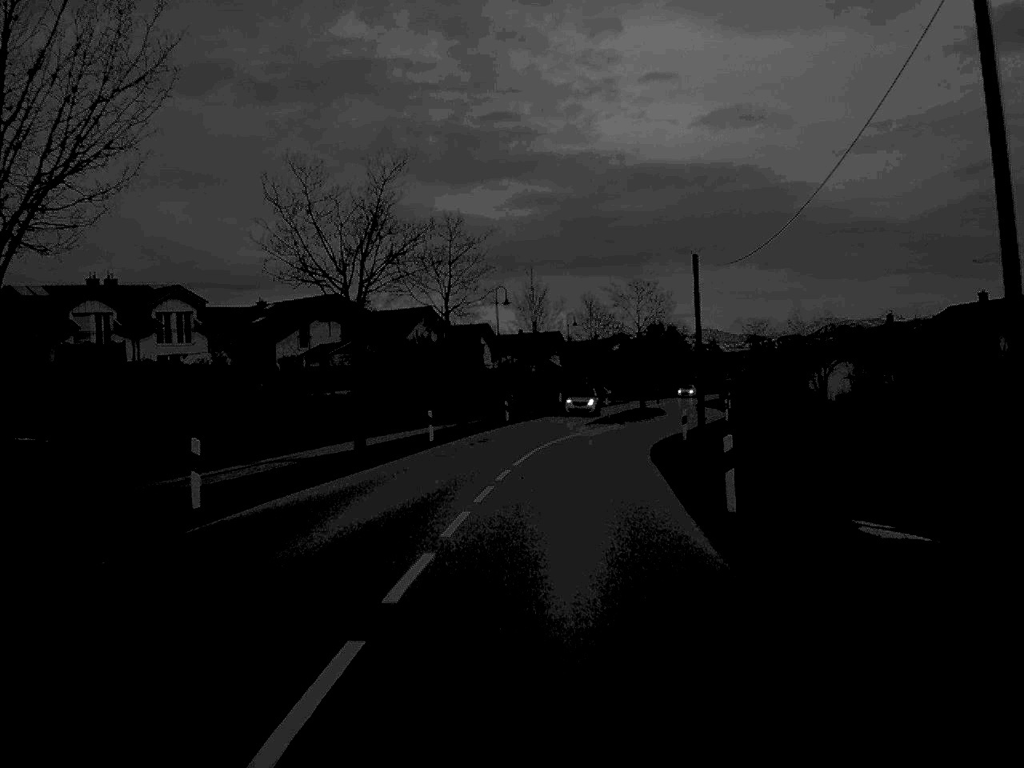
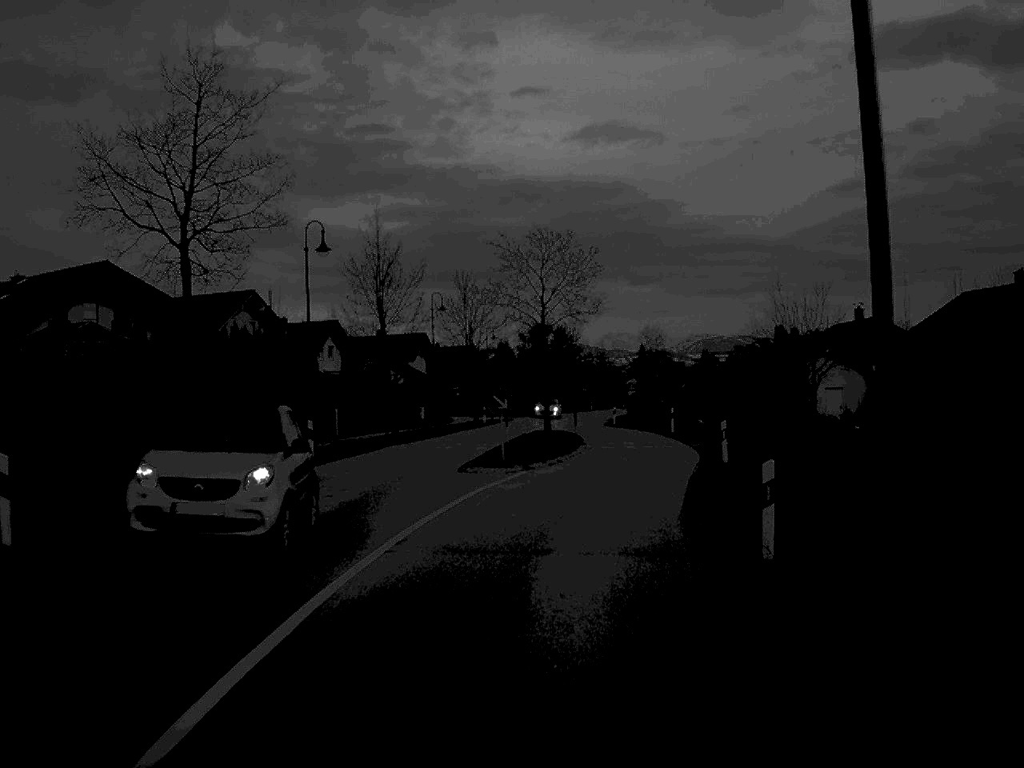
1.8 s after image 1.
(+1.1, +27.3) m; +6°
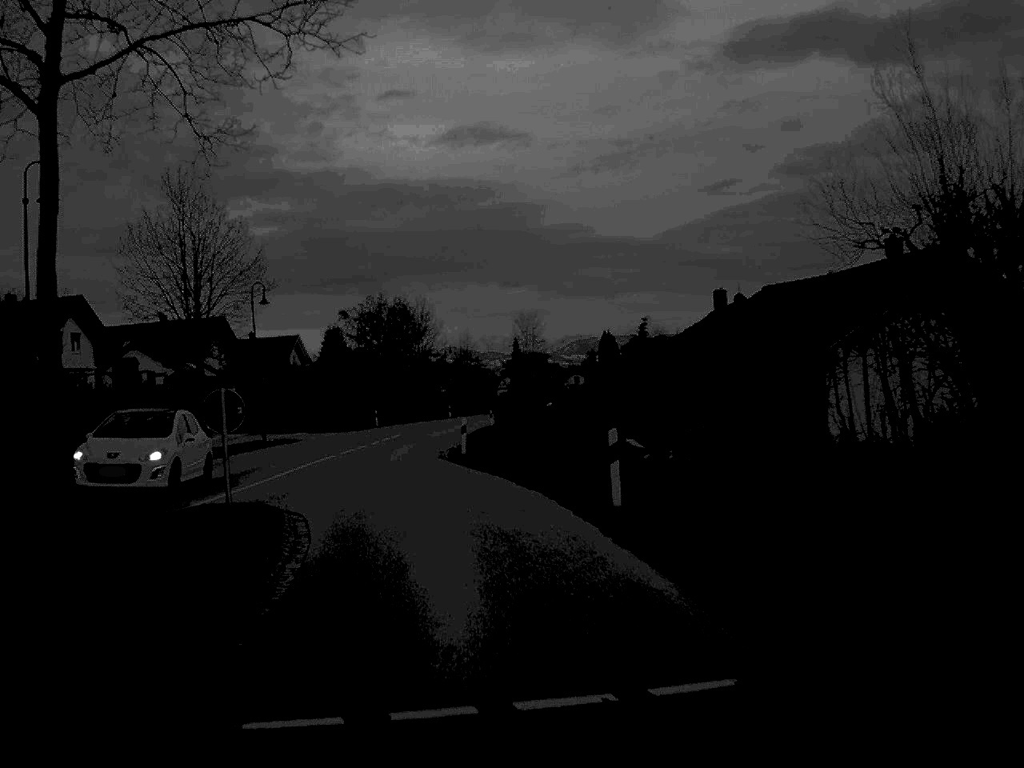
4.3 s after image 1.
(+3.1, +36.9) m; +5°
